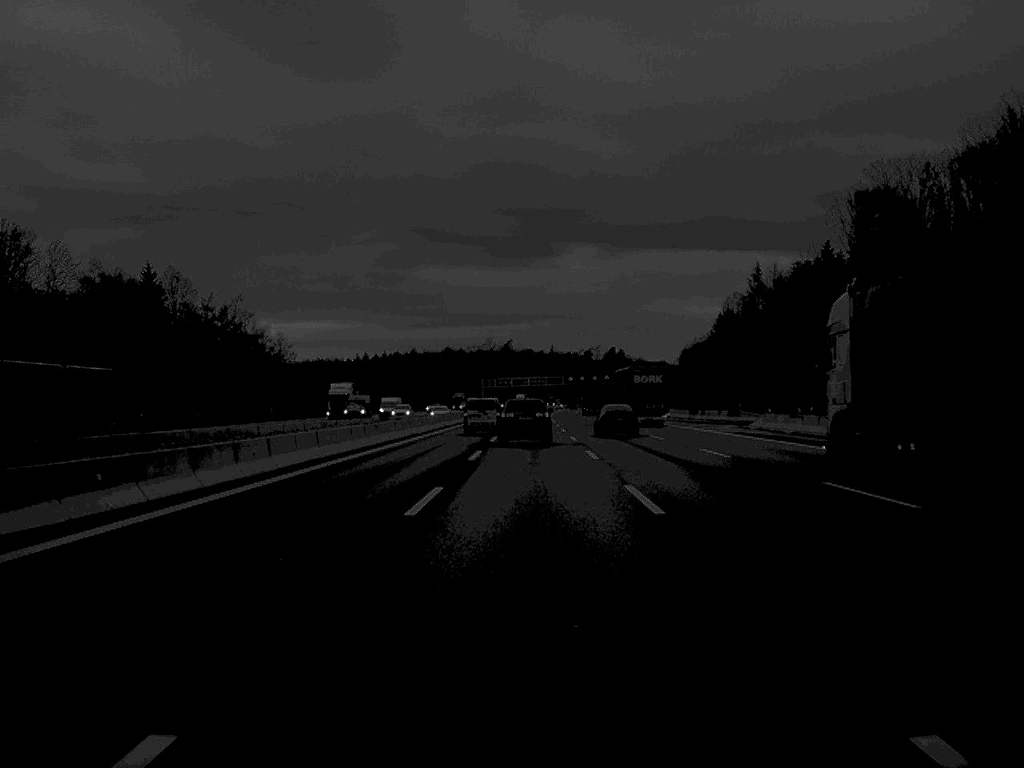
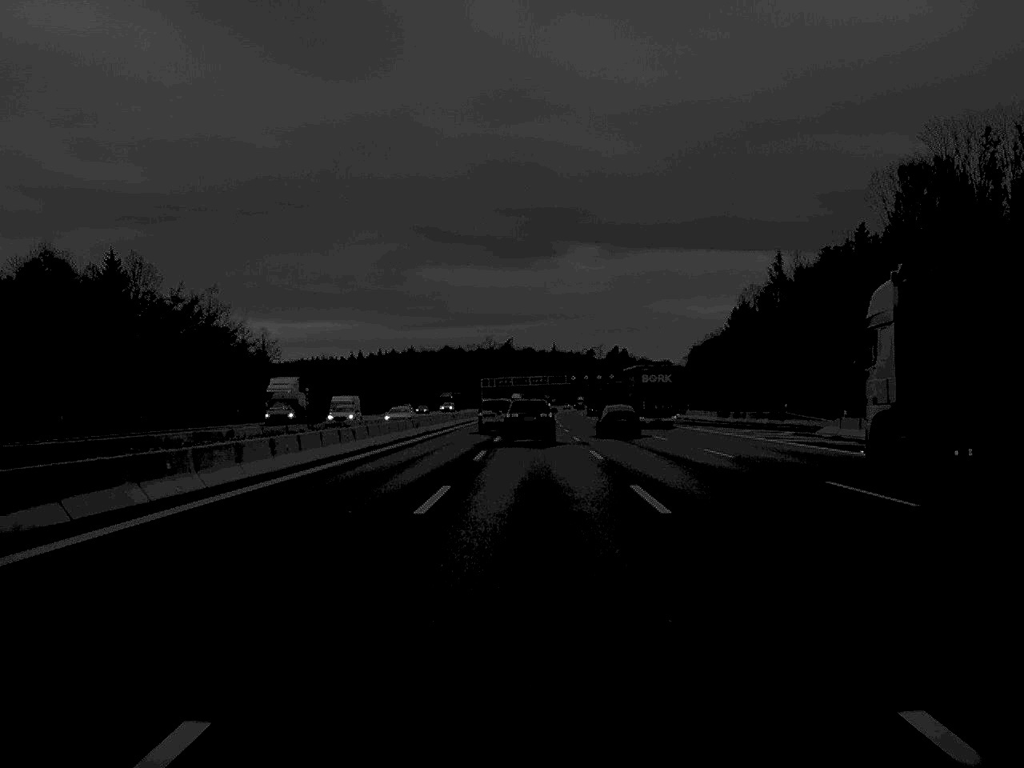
(0.0, +17.7) m; 0°
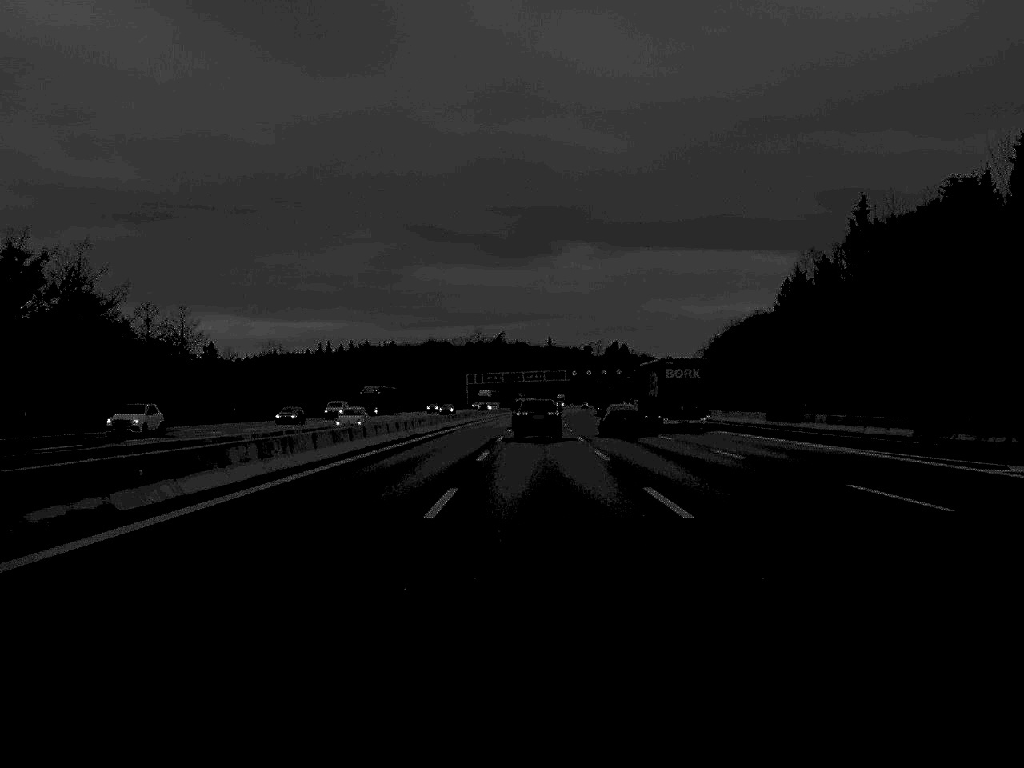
(0.0, +54.7) m; 0°
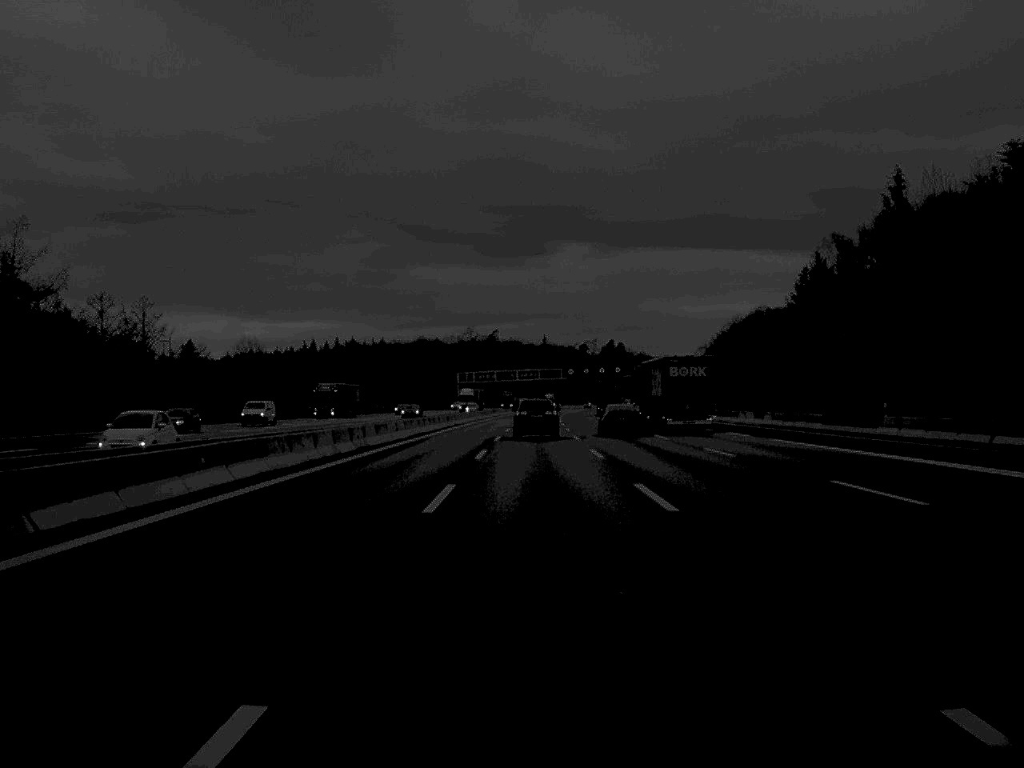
(0.0, +16.9) m; 0°
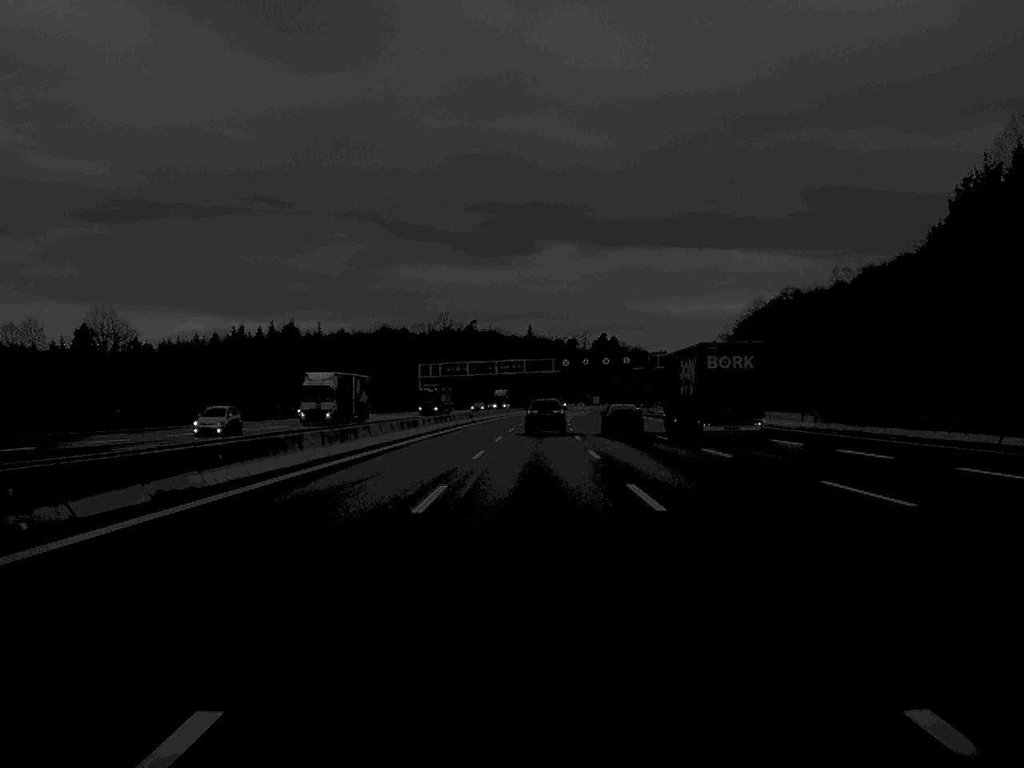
(+0.4, +71.6) m; +1°
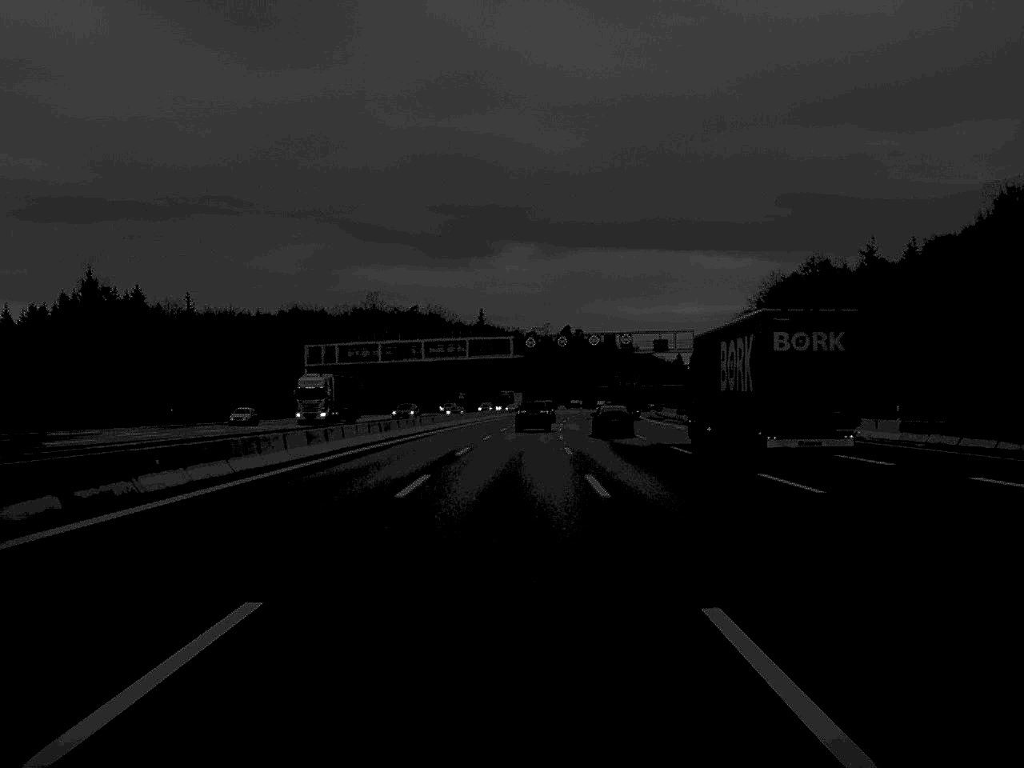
(+1.5, +86.1) m; +2°
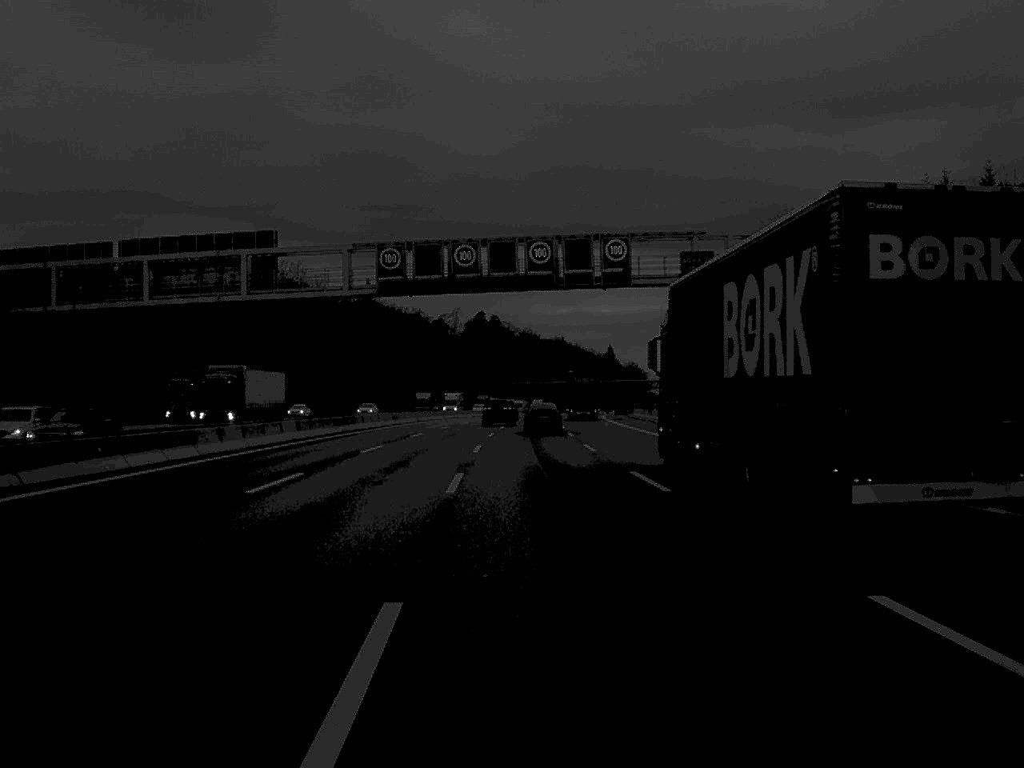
(+3.1, +89.3) m; +4°
